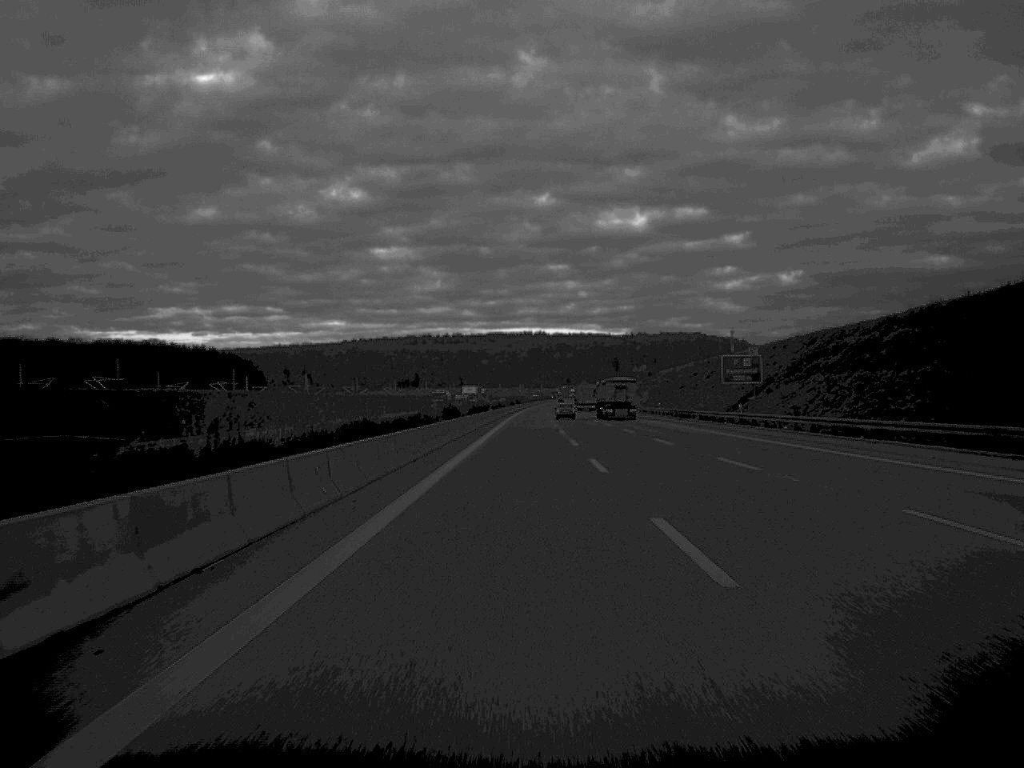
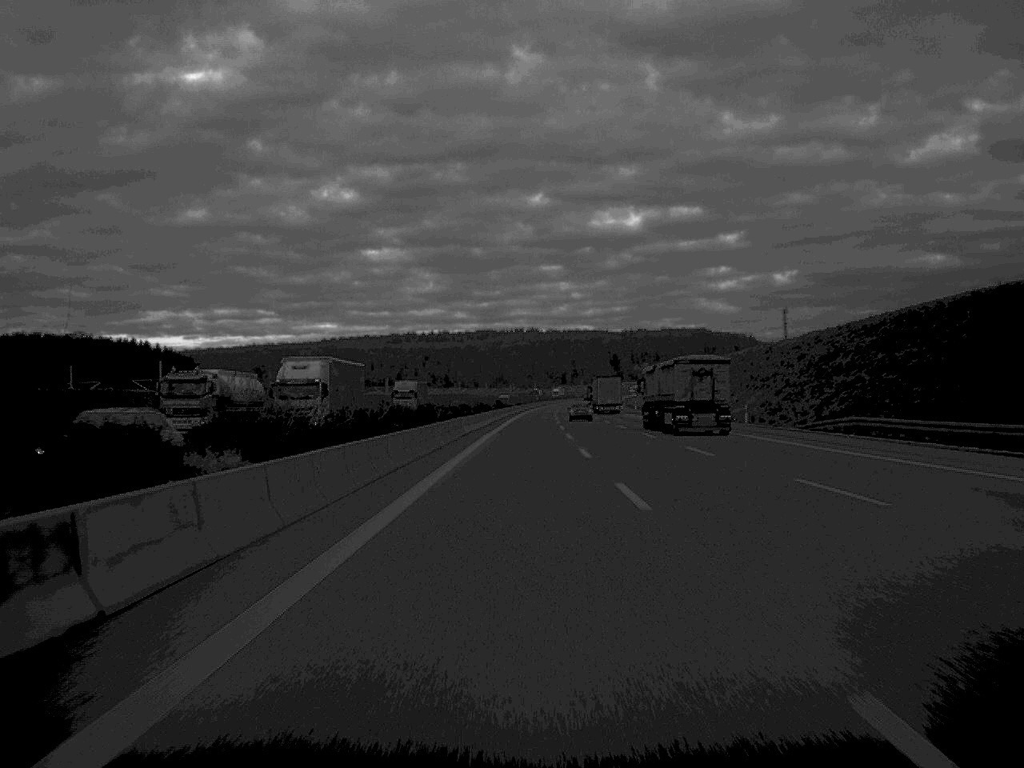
(+0.3, +99.7) m; 0°
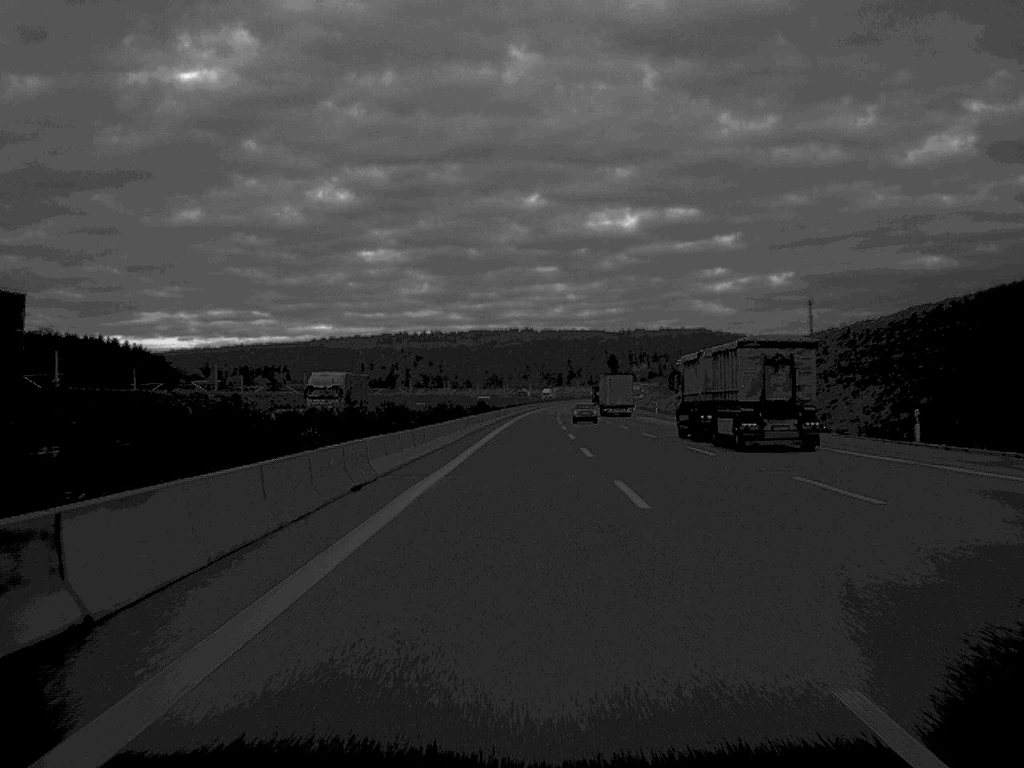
(+0.1, +34.7) m; 0°
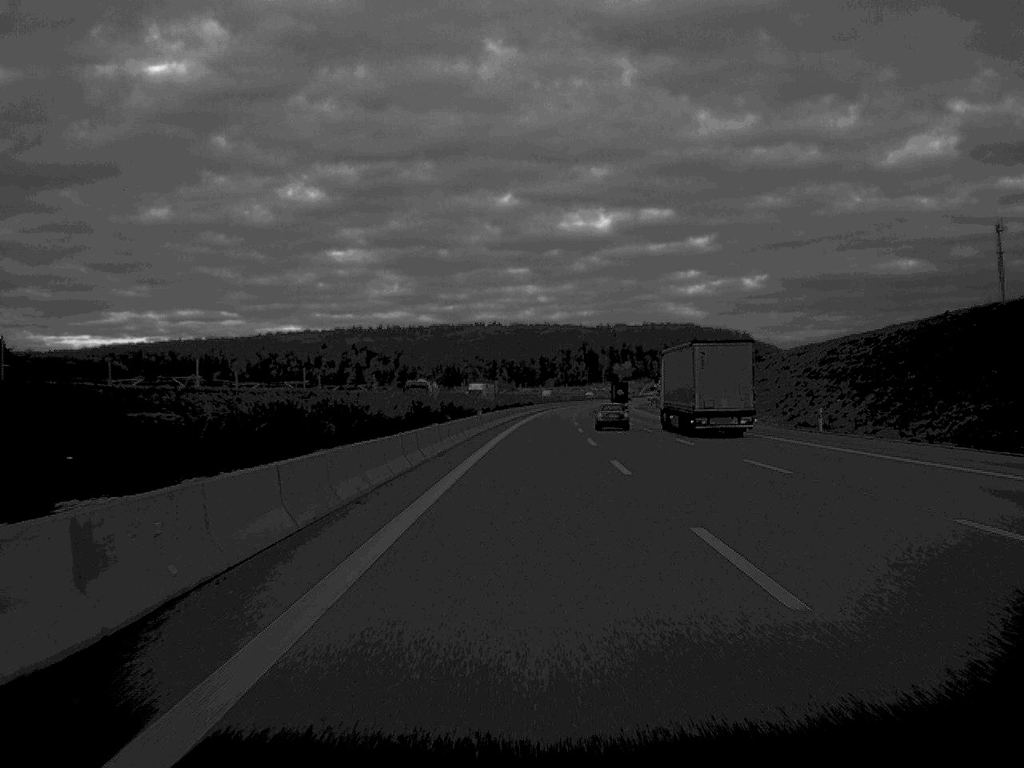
(+1.3, +134.5) m; +1°
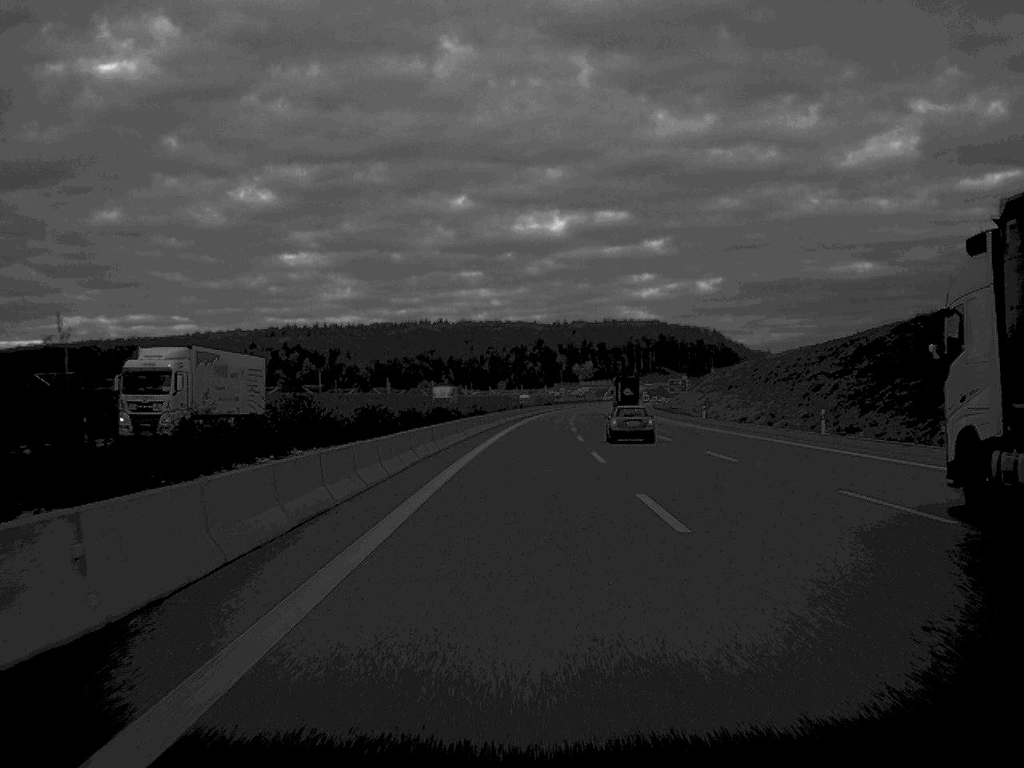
(+1.8, +99.8) m; +2°
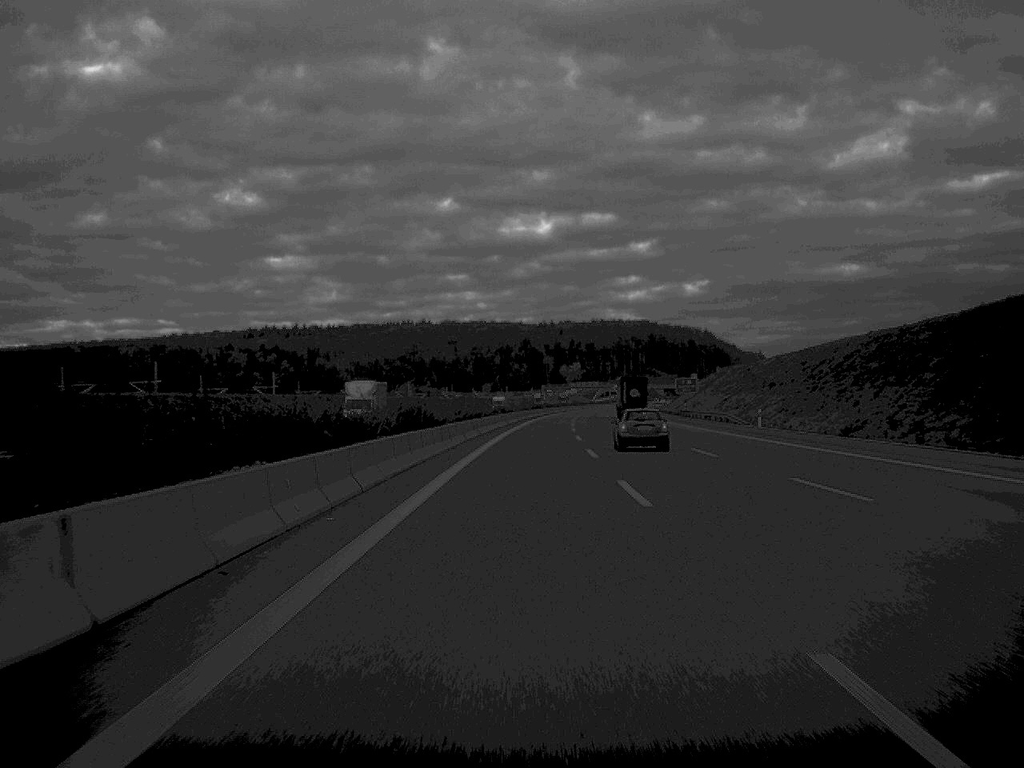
(+0.2, +31.7) m; +1°
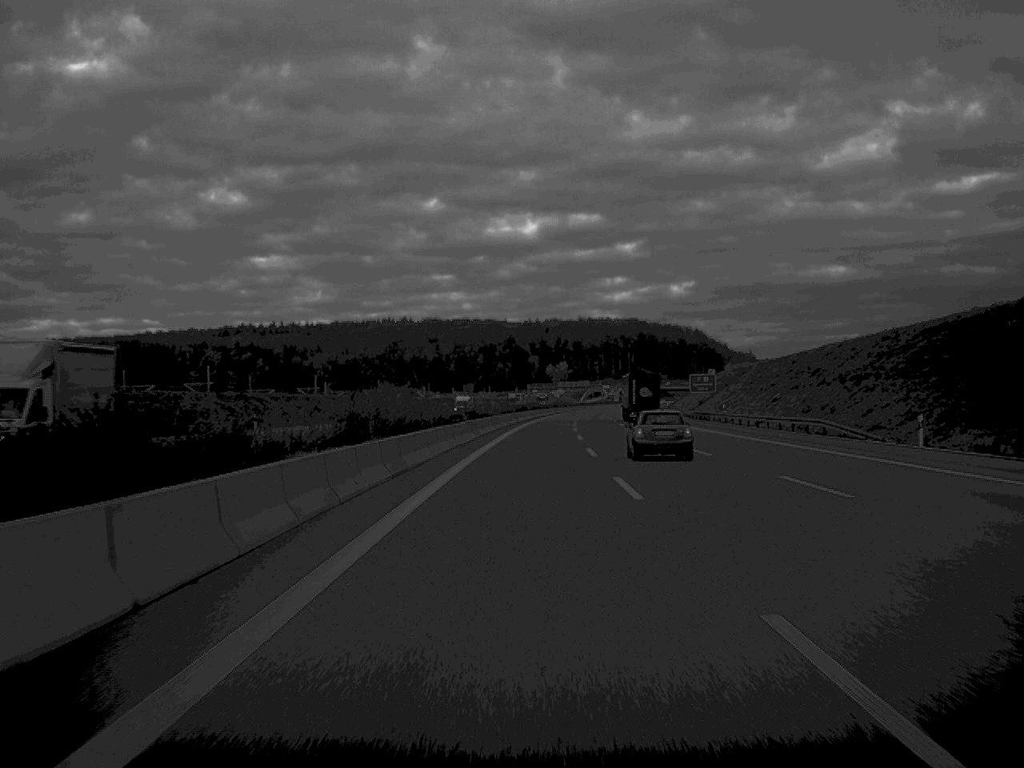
(+0.2, +34.8) m; +1°
